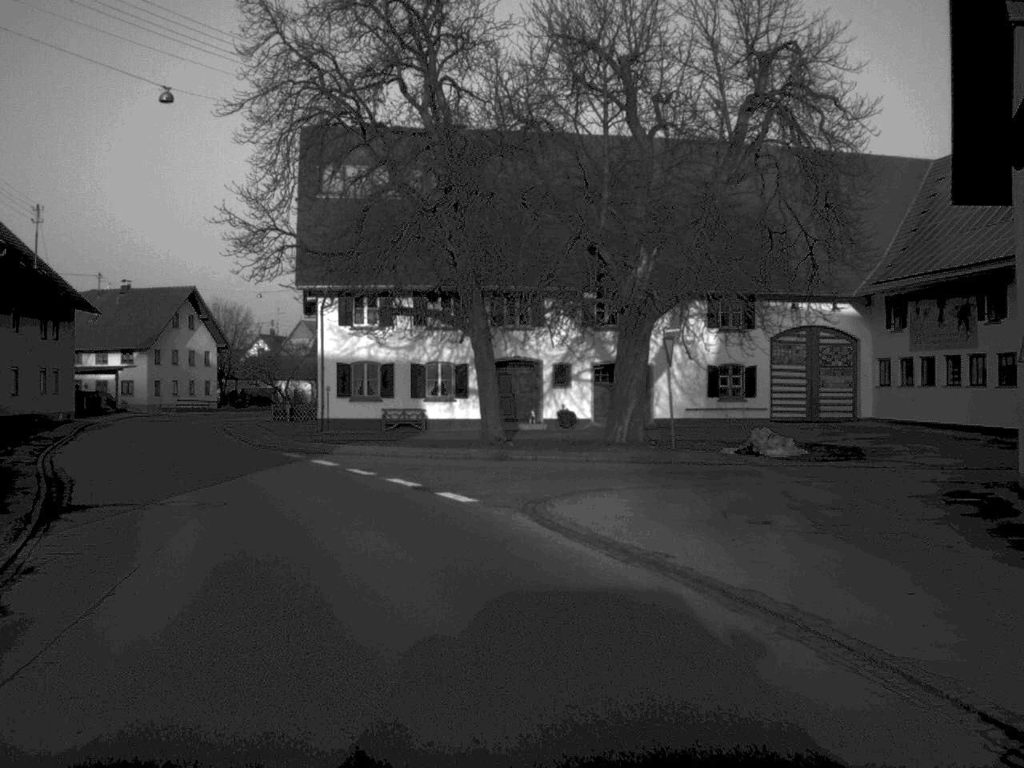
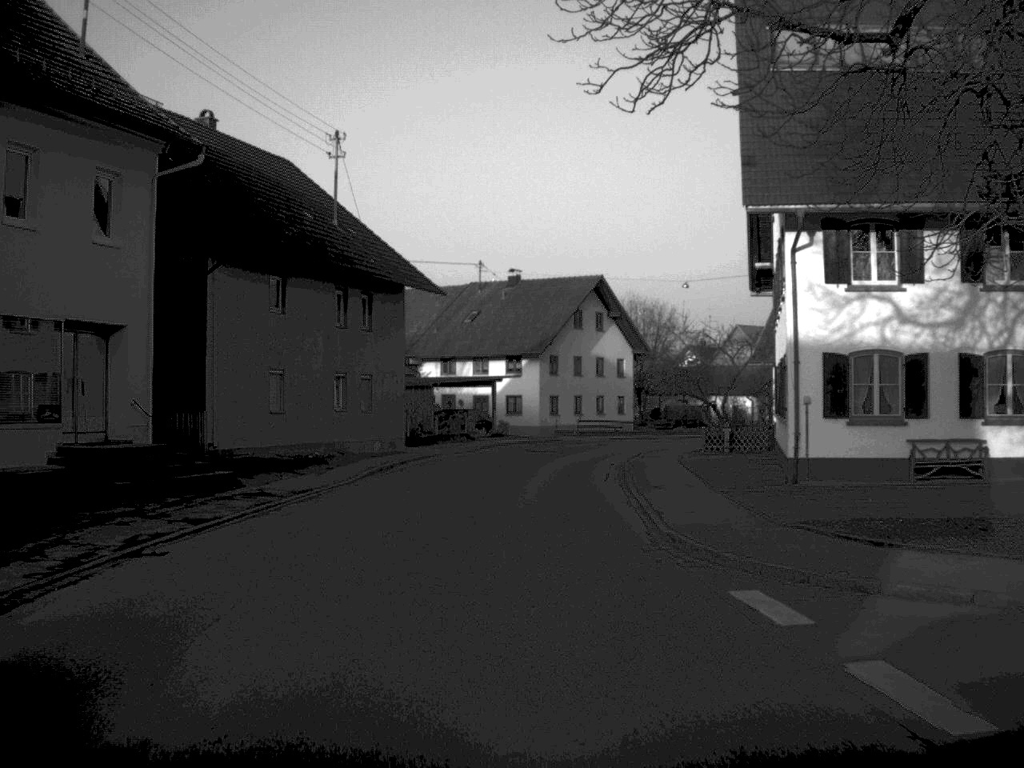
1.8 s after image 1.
(-3.7, +21.1) m; -19°
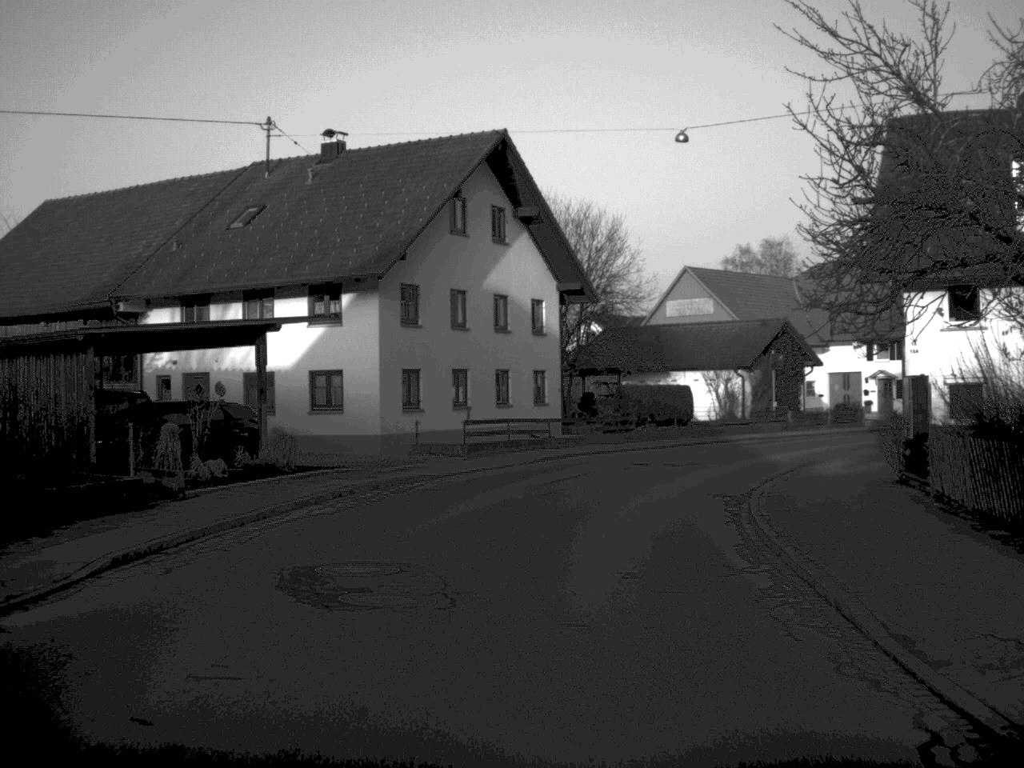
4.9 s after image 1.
(+1.0, +38.0) m; +7°
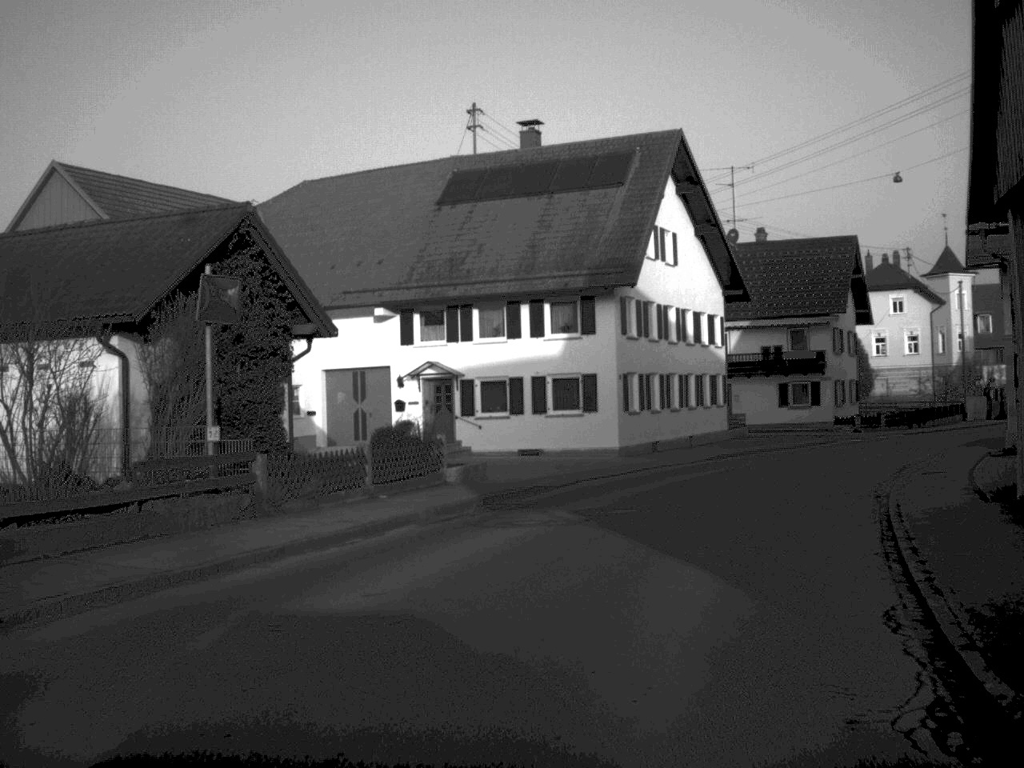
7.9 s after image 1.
(+6.9, +36.2) m; +25°
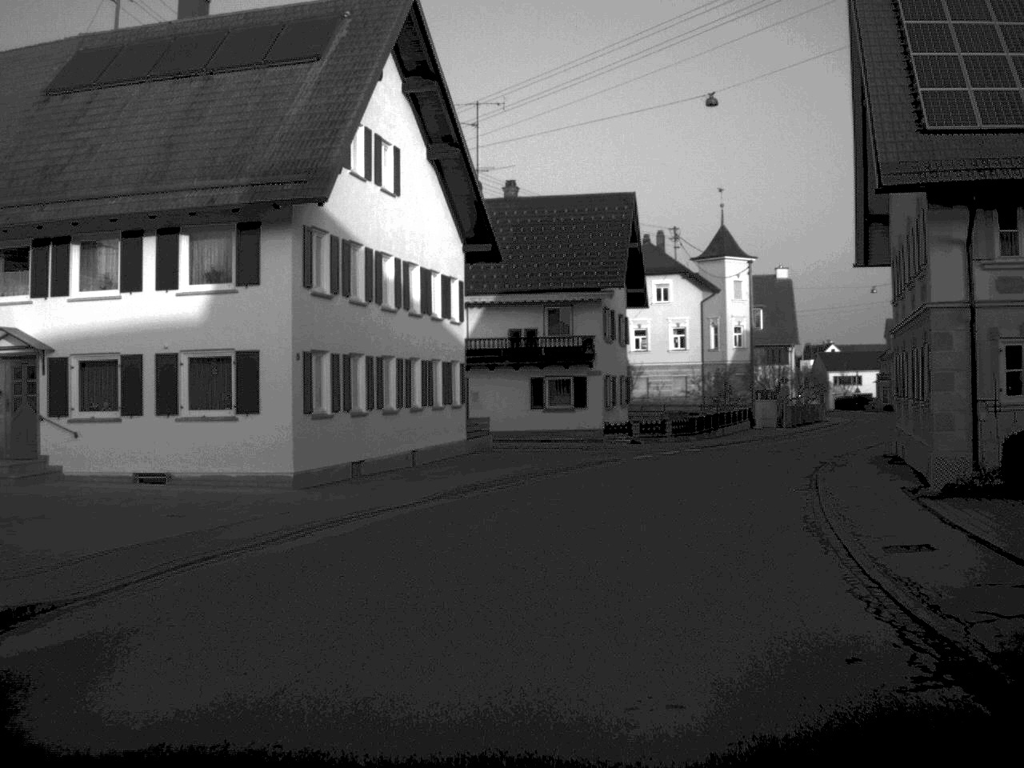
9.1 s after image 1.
(+1.6, +14.7) m; +12°
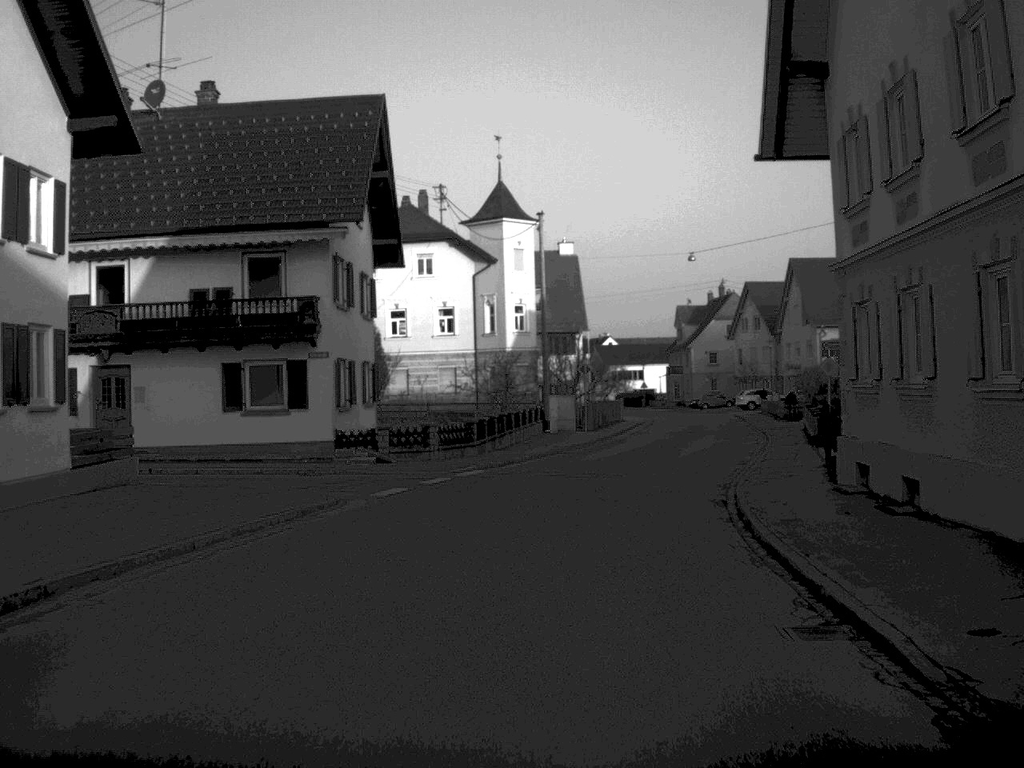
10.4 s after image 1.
(+1.5, +16.0) m; +10°
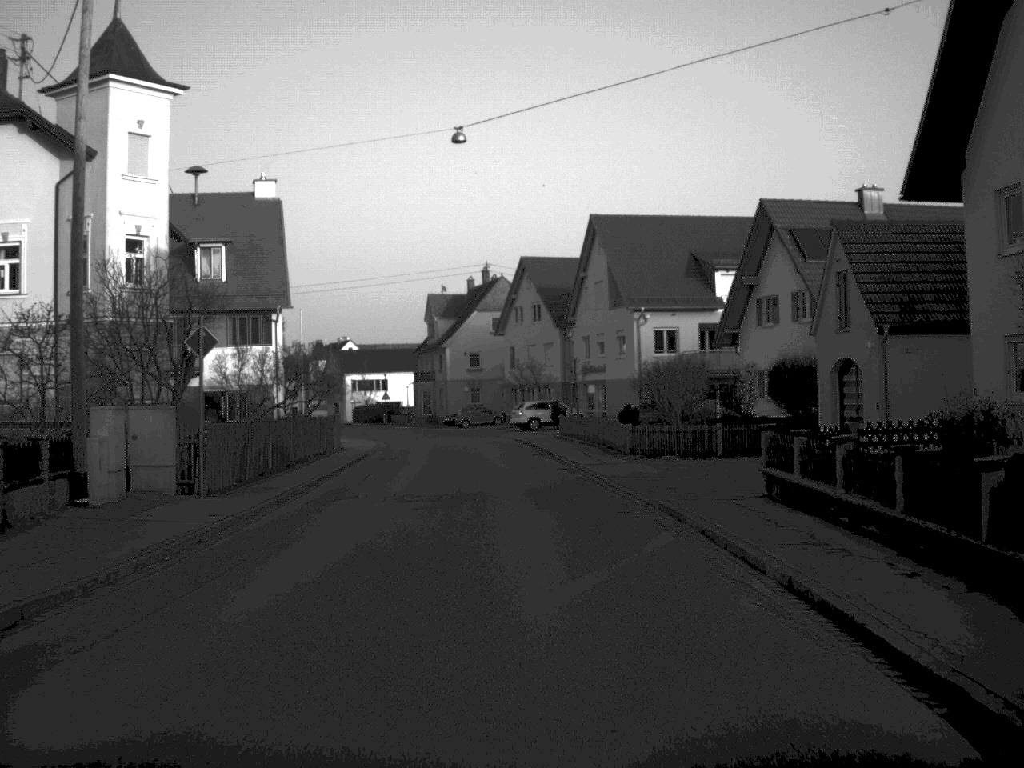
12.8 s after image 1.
(+3.4, +31.0) m; +11°
